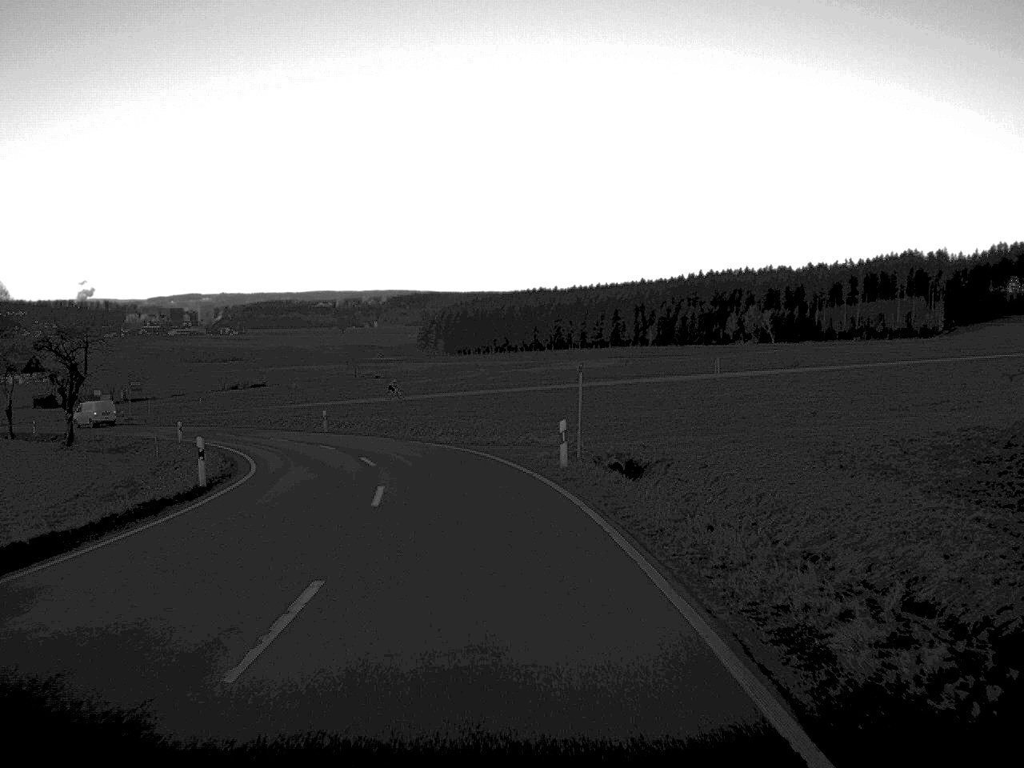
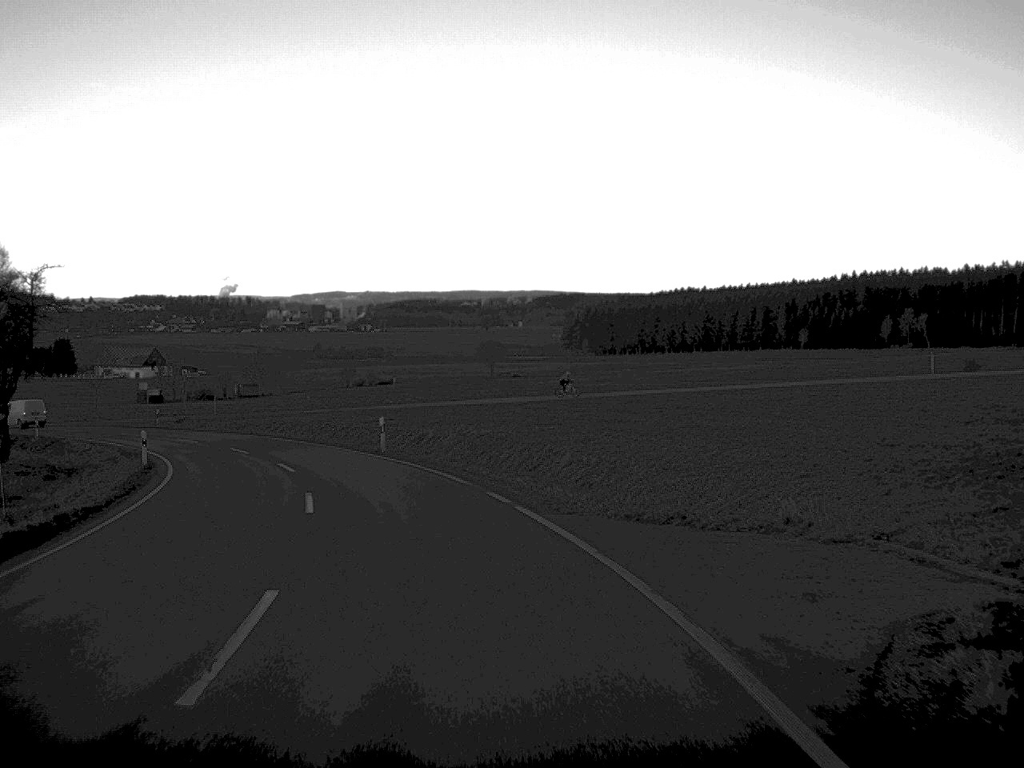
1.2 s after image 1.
(-1.1, +24.1) m; -7°
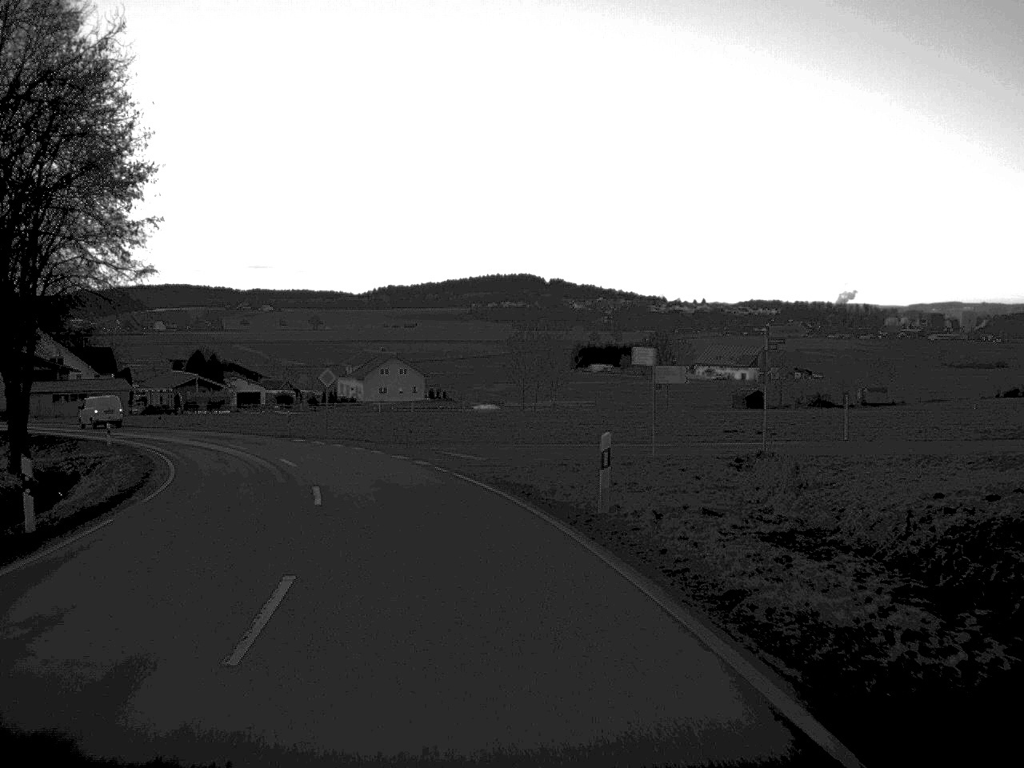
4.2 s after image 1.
(-14.2, +56.8) m; -28°
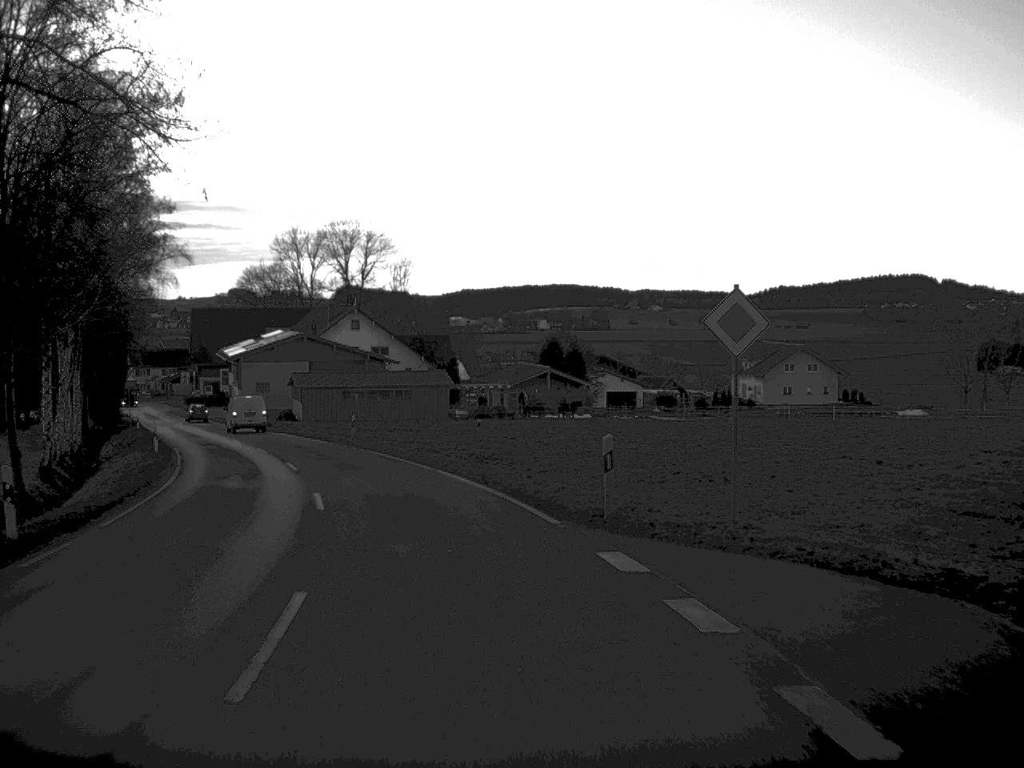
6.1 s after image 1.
(-5.6, +36.1) m; -17°
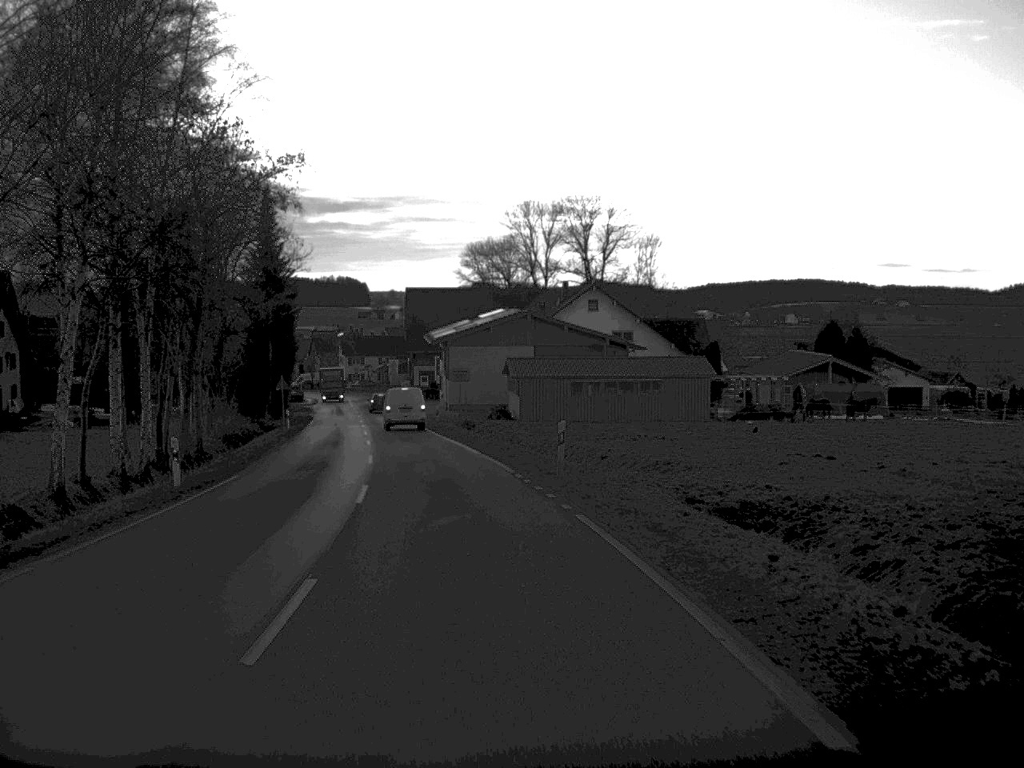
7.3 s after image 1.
(-2.3, +23.0) m; -11°
